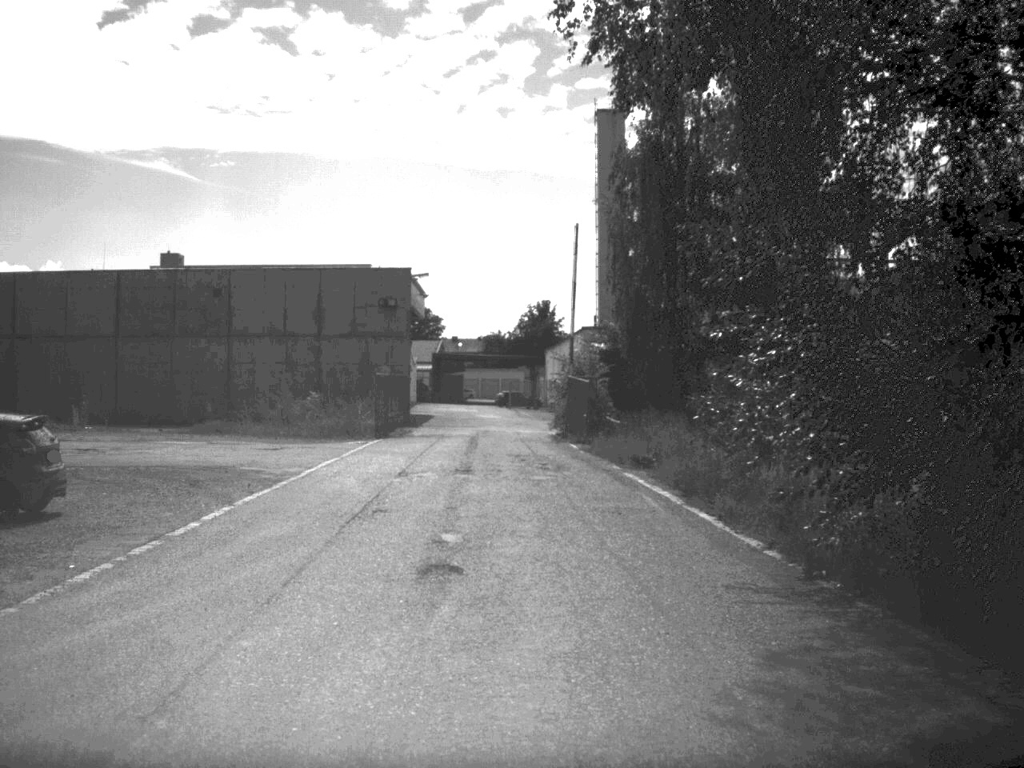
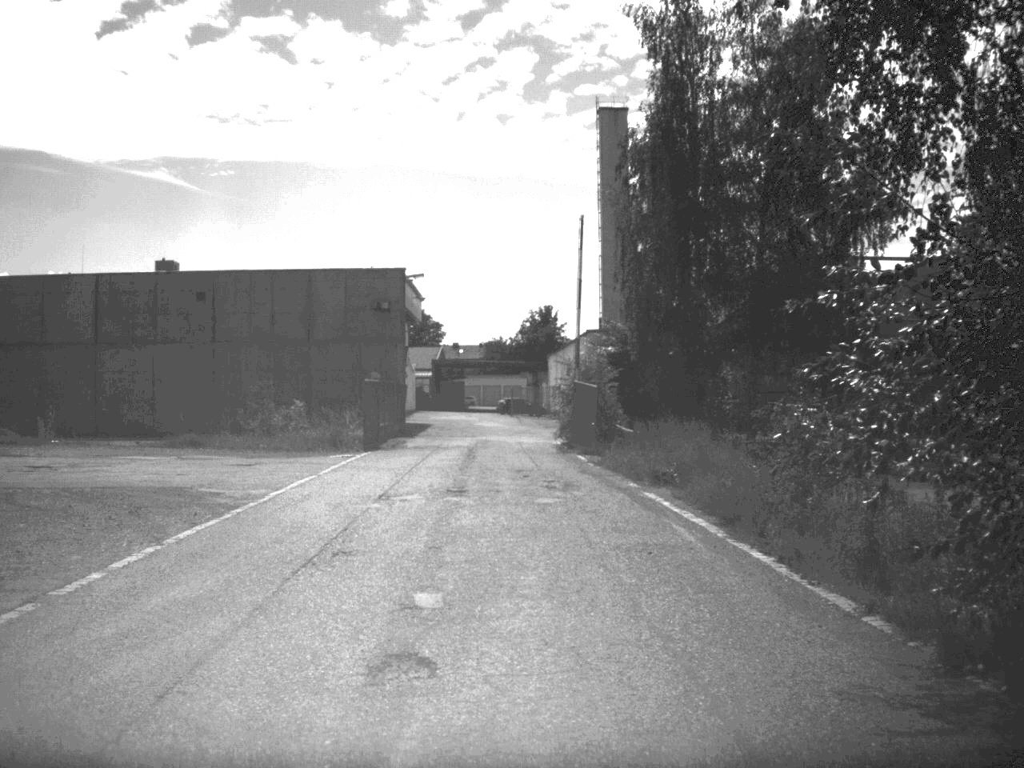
(0.0, +3.6) m; 0°
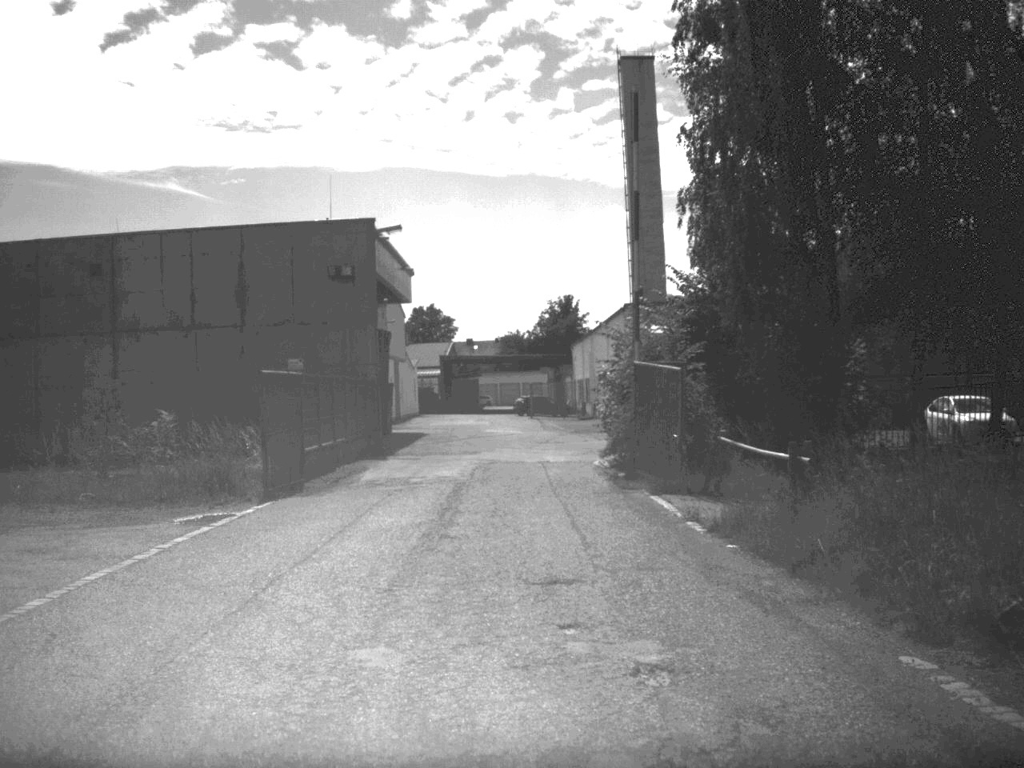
(-0.2, +17.4) m; -1°
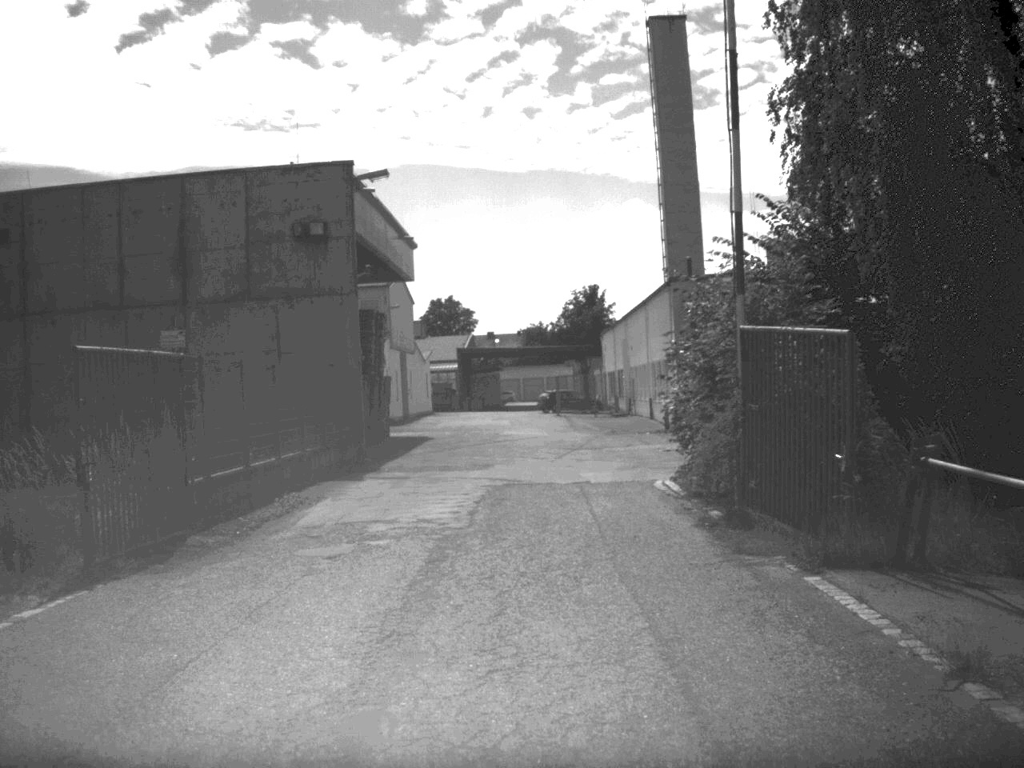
(-0.1, +10.0) m; -1°
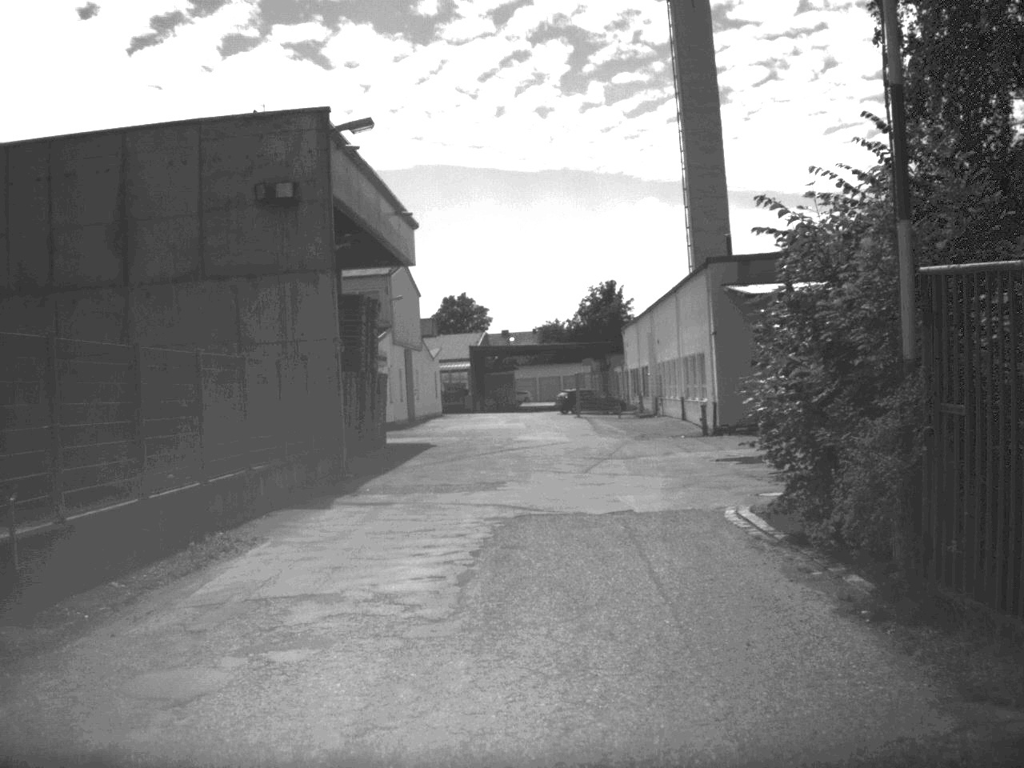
(-0.1, +6.2) m; -1°
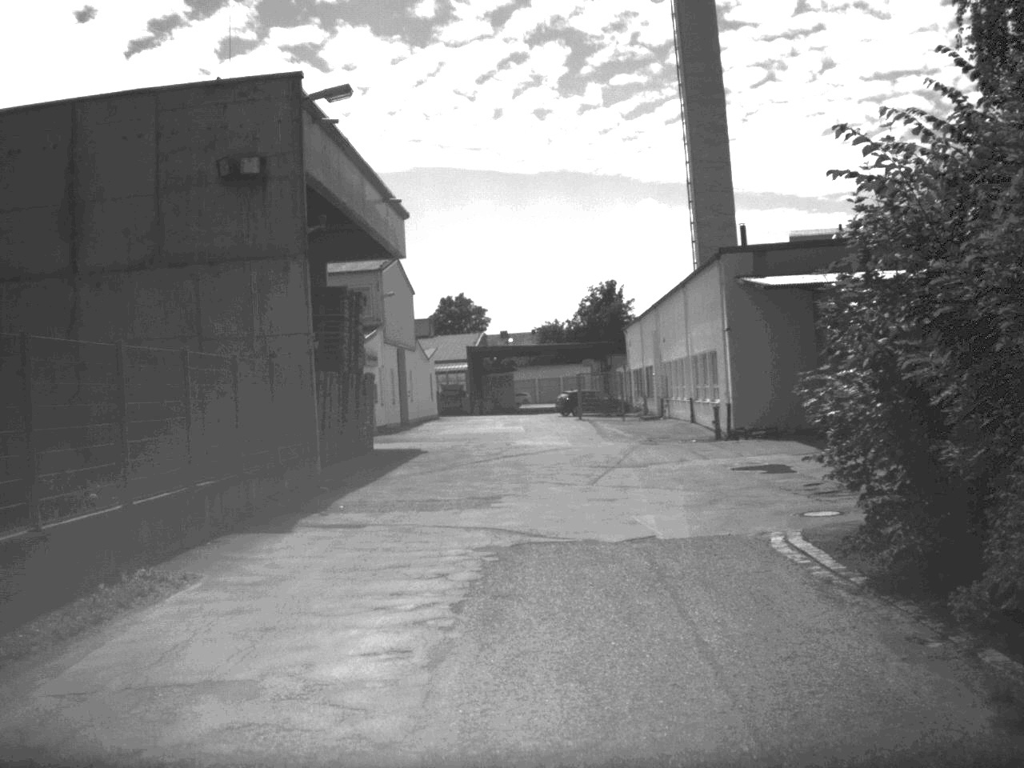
(0.0, +3.2) m; 0°
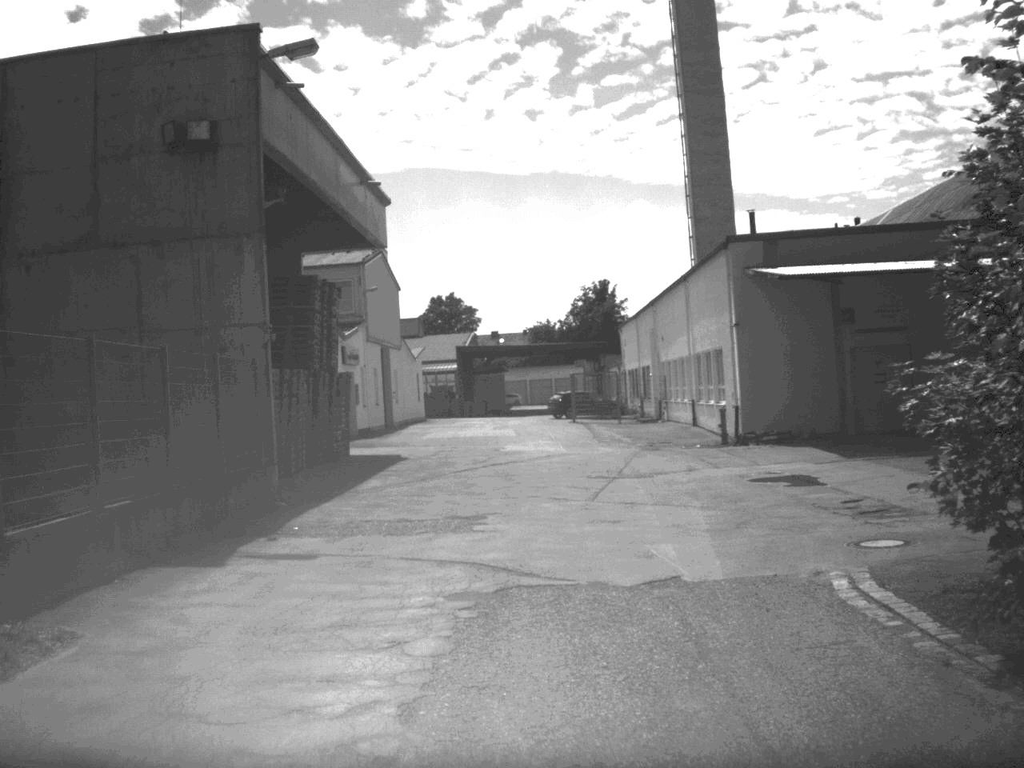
(0.0, +3.1) m; 0°
